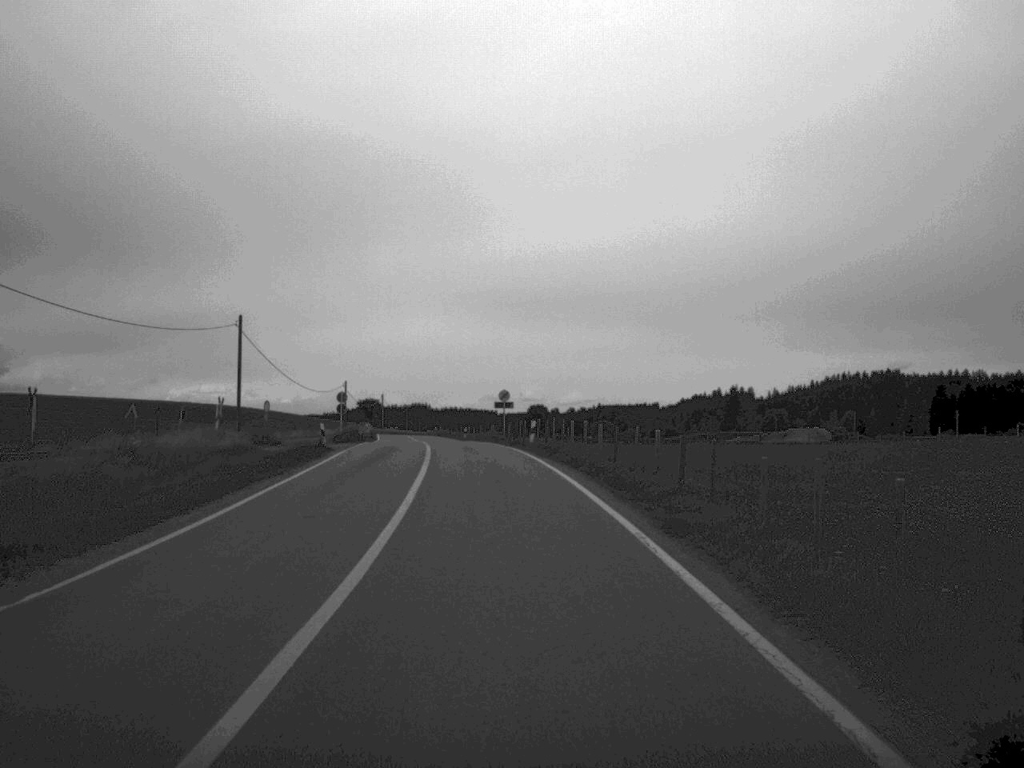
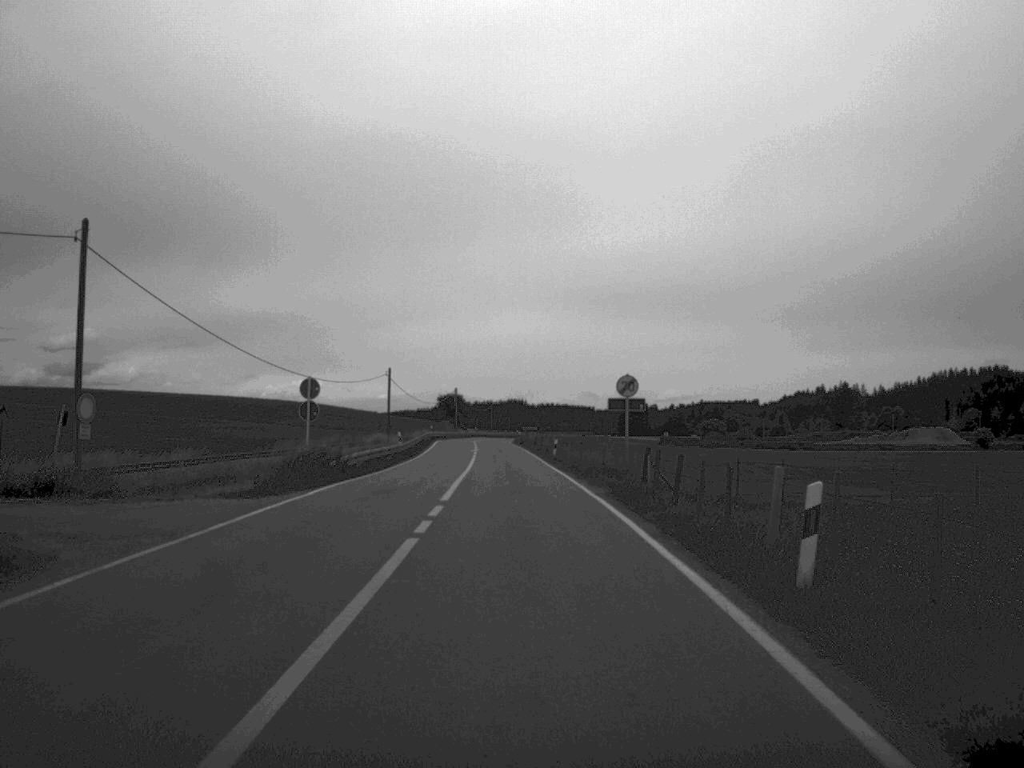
(-1.3, +34.5) m; -4°
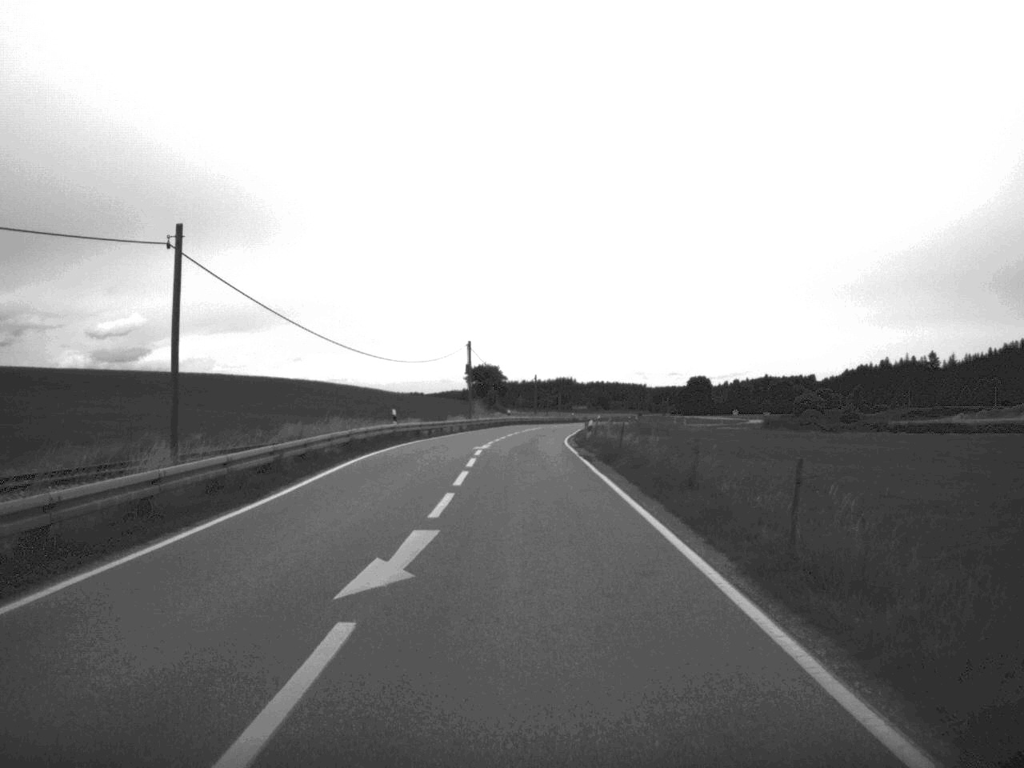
(-1.2, +59.9) m; -2°
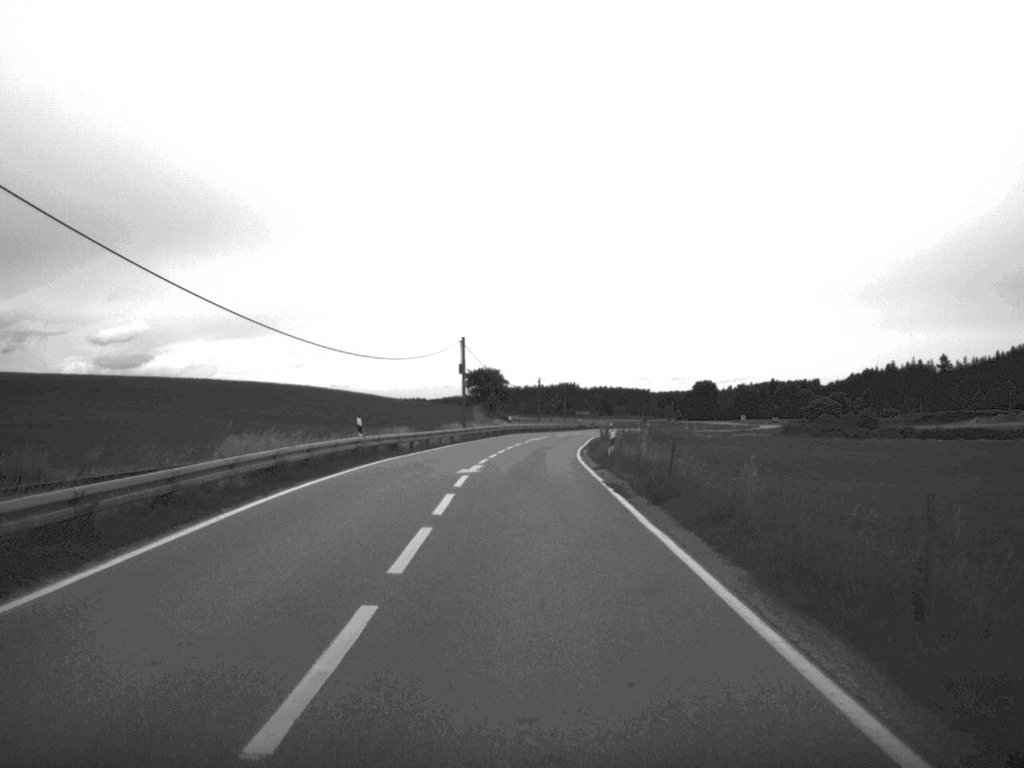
(0.0, +11.0) m; 0°
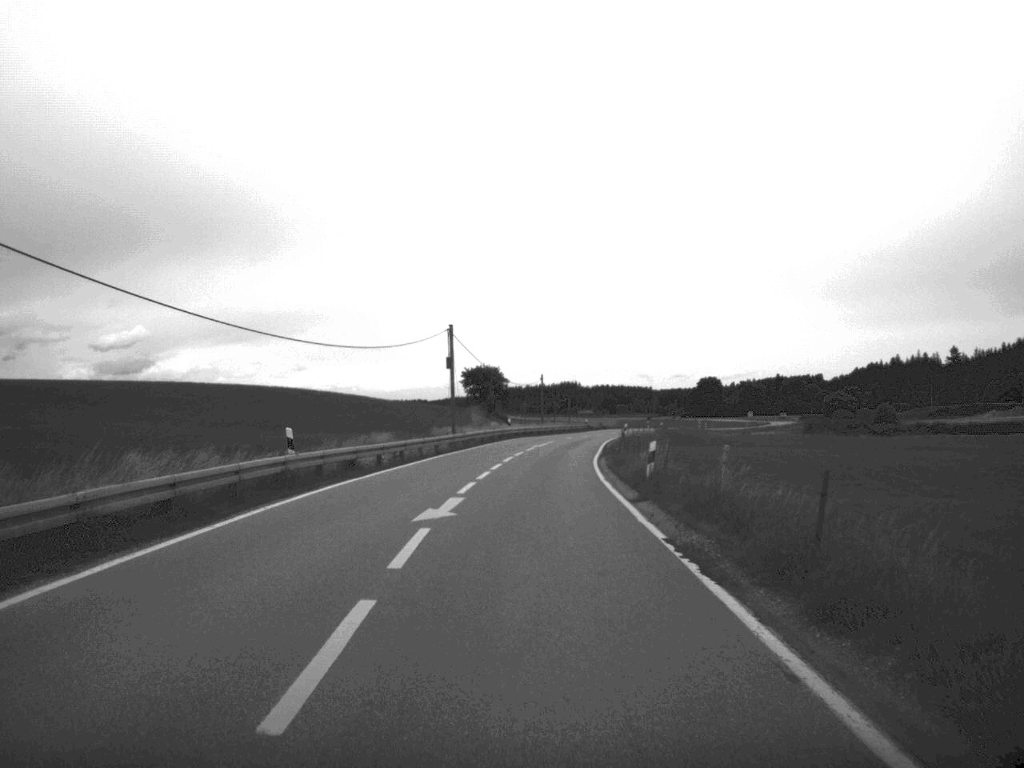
(0.0, +11.4) m; 0°
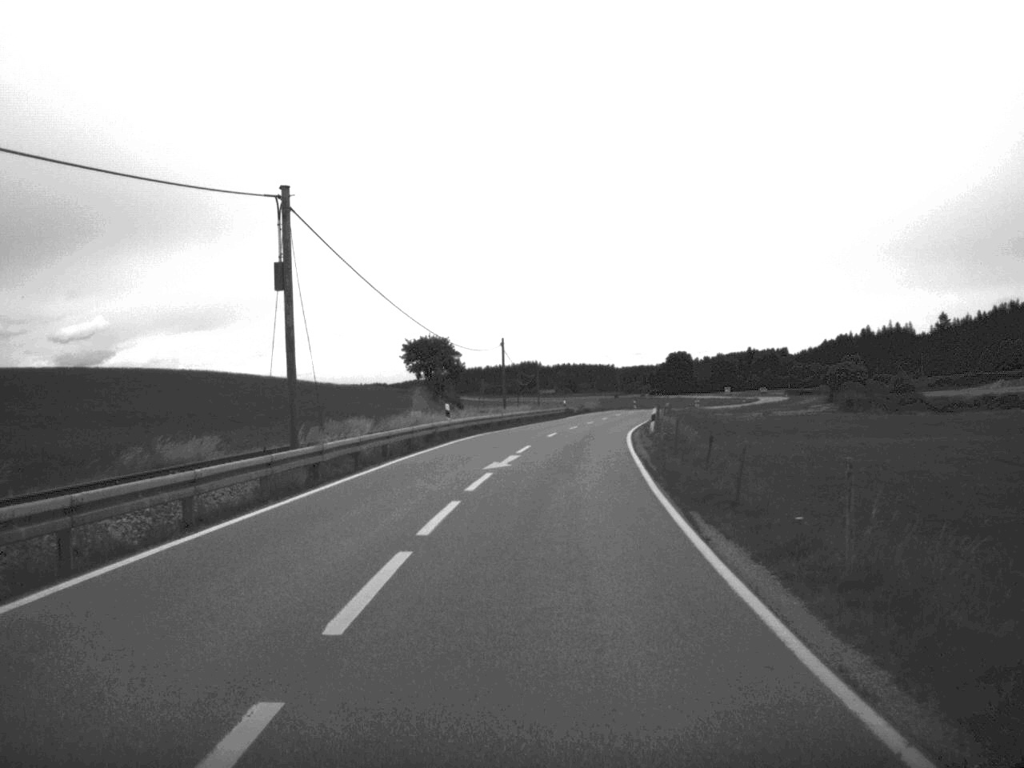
(+0.3, +33.1) m; +2°
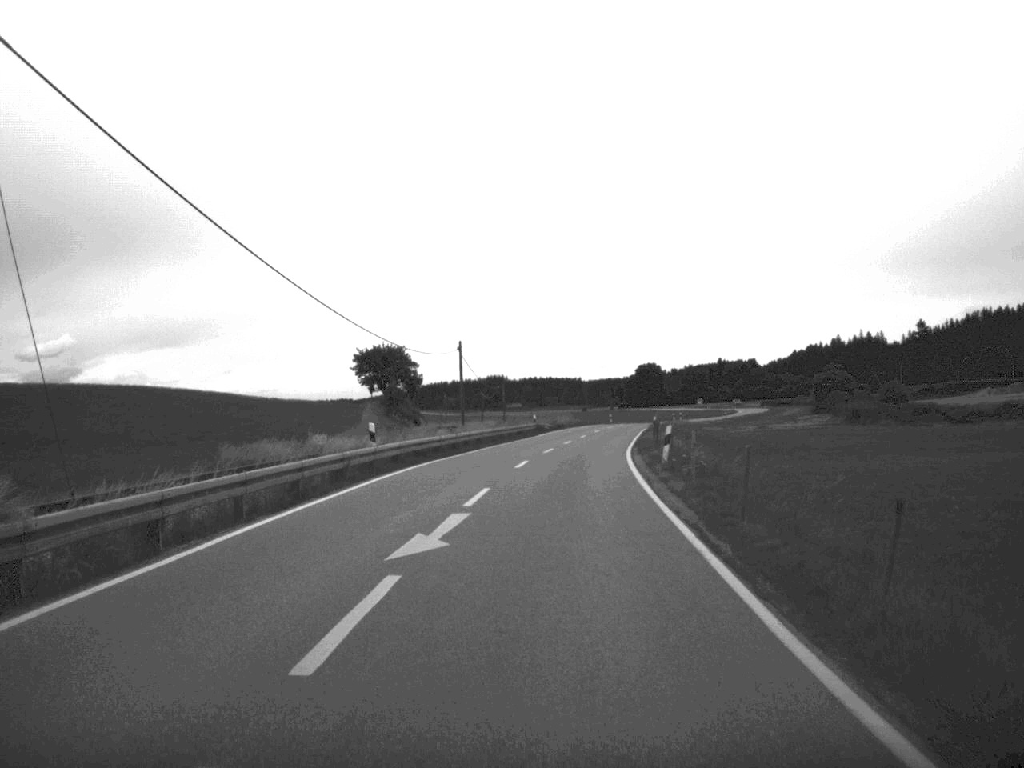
(+0.2, +13.1) m; +1°
